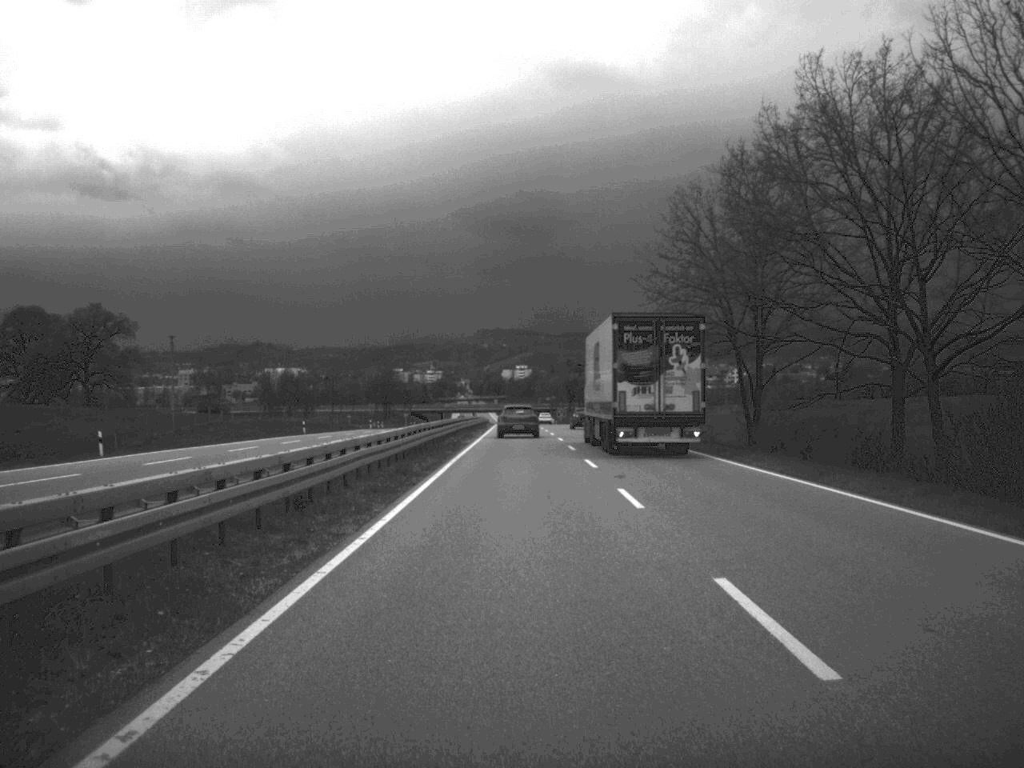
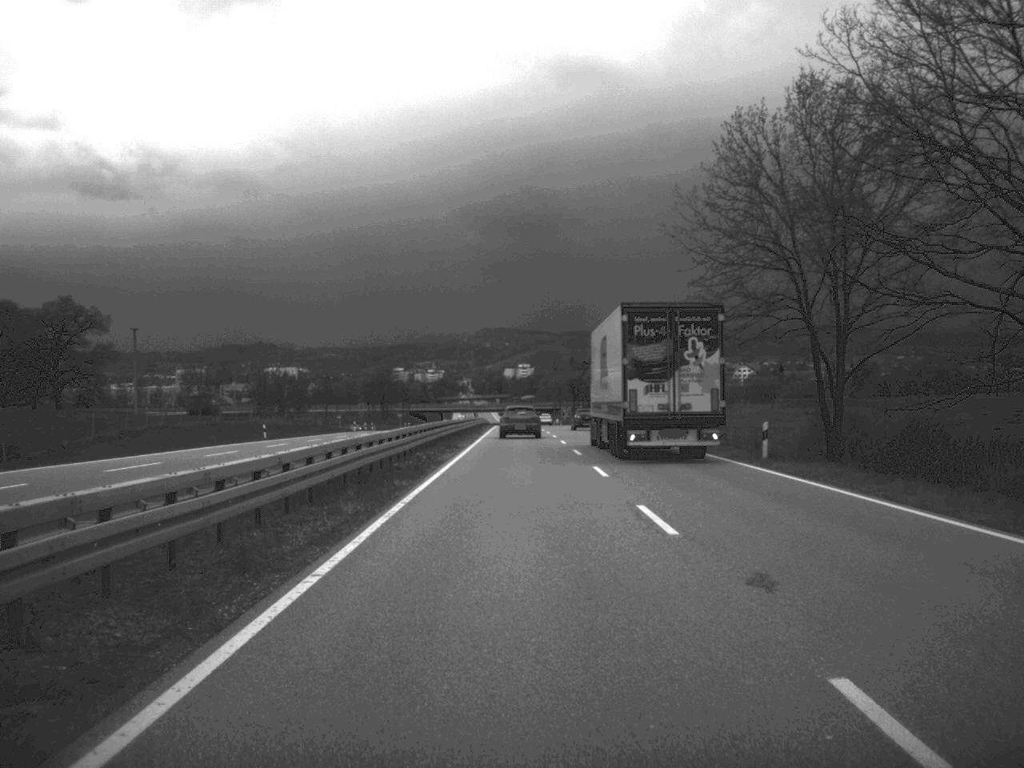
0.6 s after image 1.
(0.0, +15.8) m; 0°
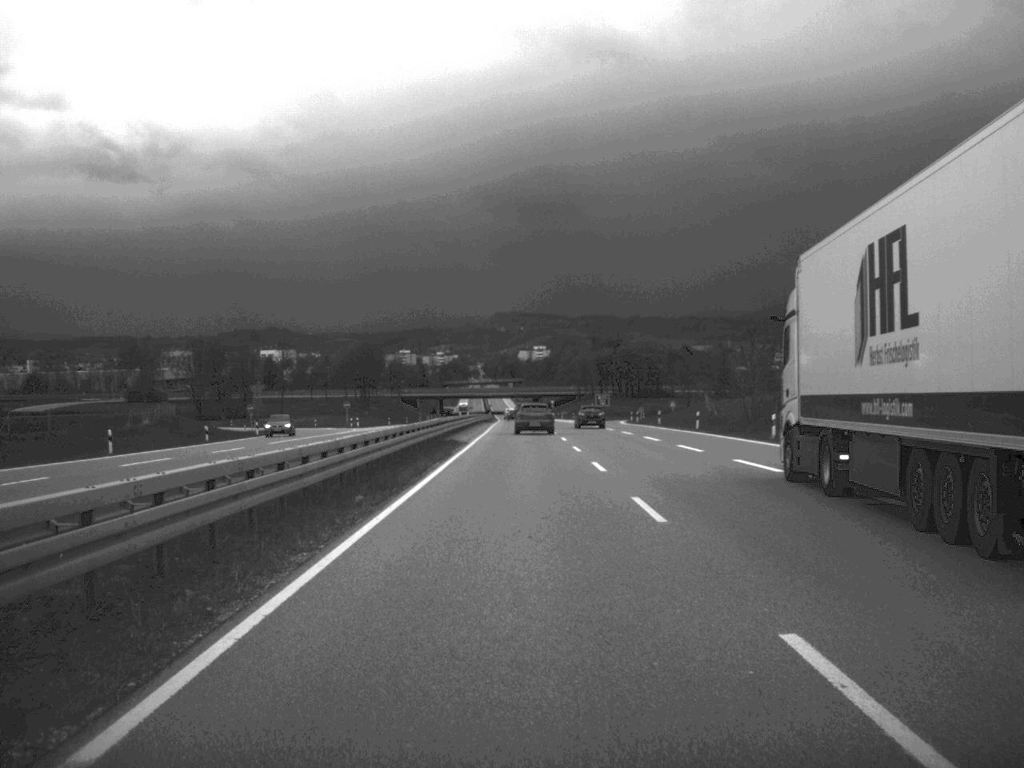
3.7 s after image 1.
(-0.6, +81.4) m; -1°
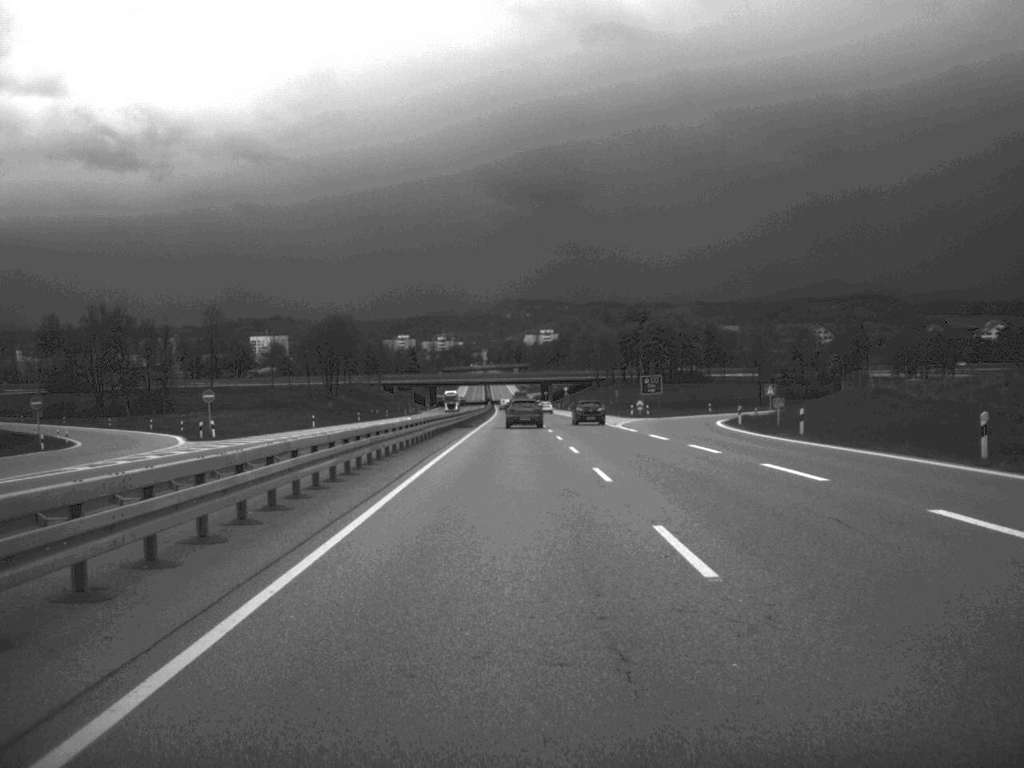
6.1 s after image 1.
(-0.2, +64.1) m; 0°
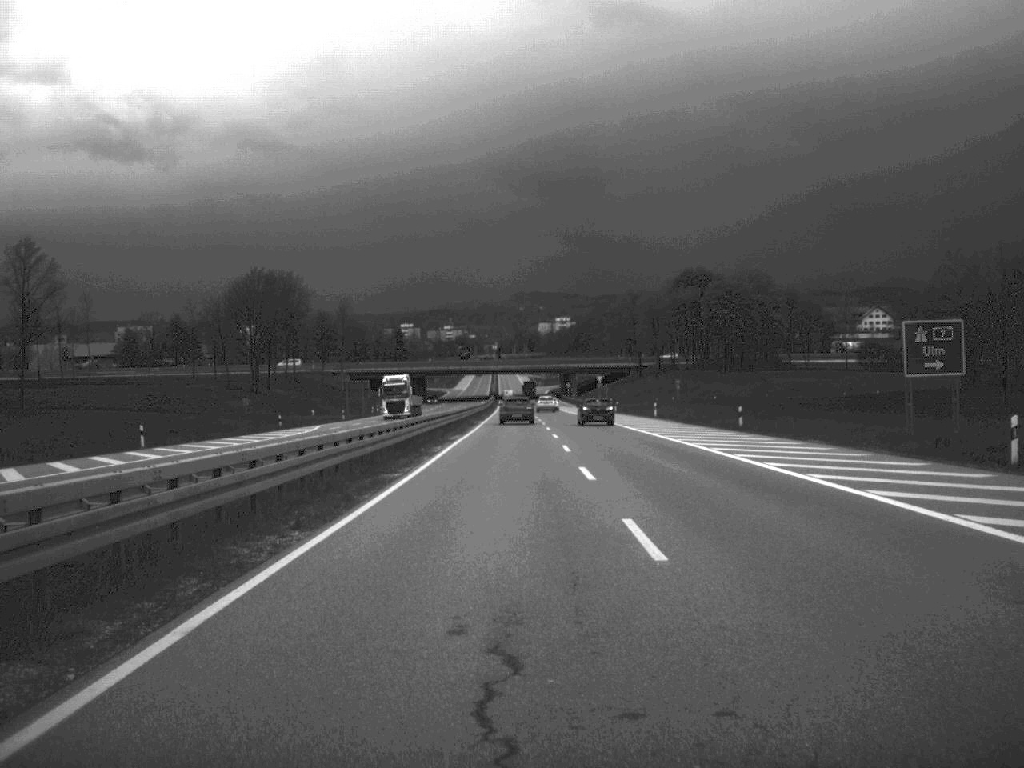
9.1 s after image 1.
(-0.6, +81.2) m; -1°
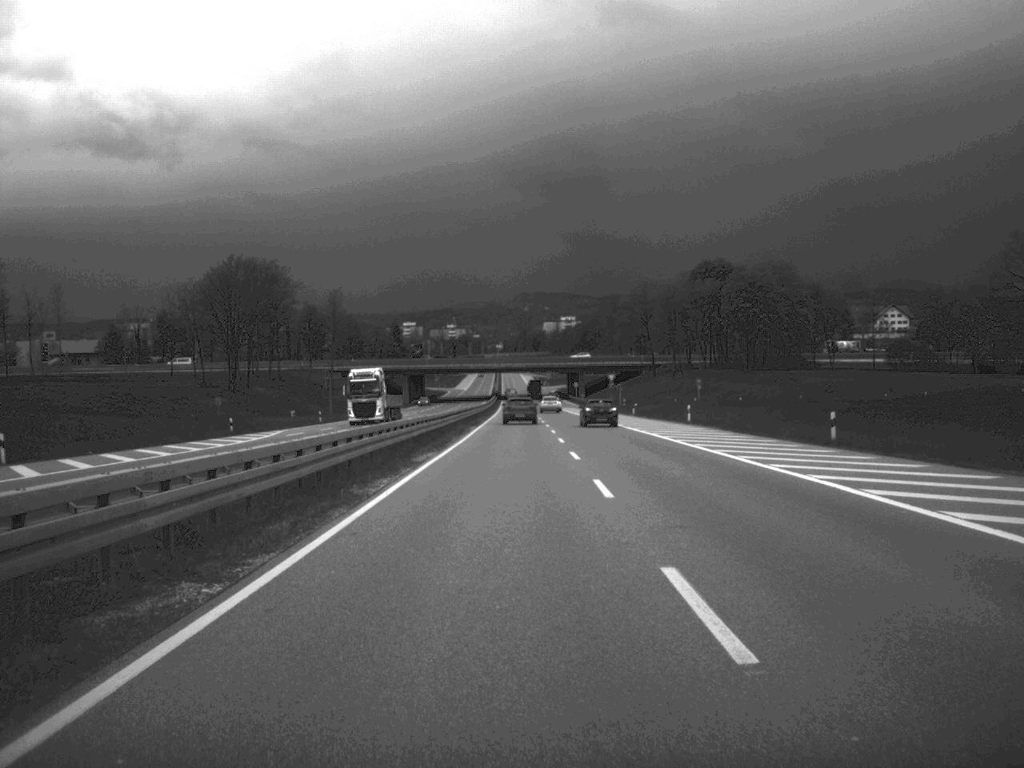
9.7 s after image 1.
(0.0, +16.1) m; 0°
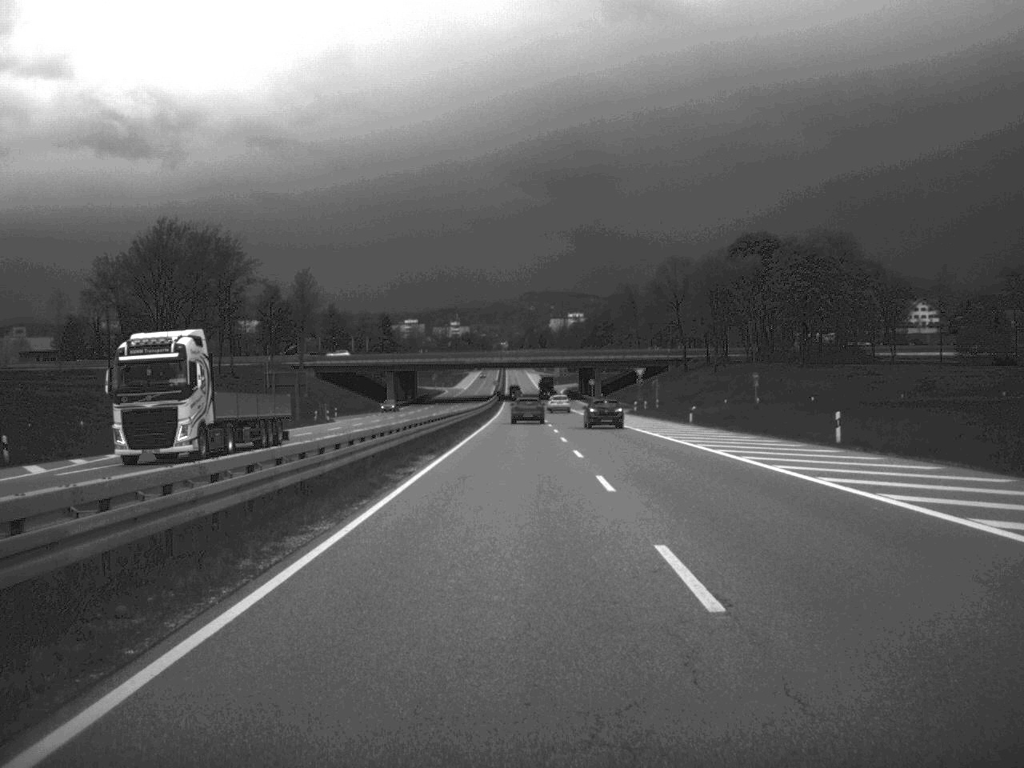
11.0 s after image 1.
(-0.1, +33.6) m; 0°
